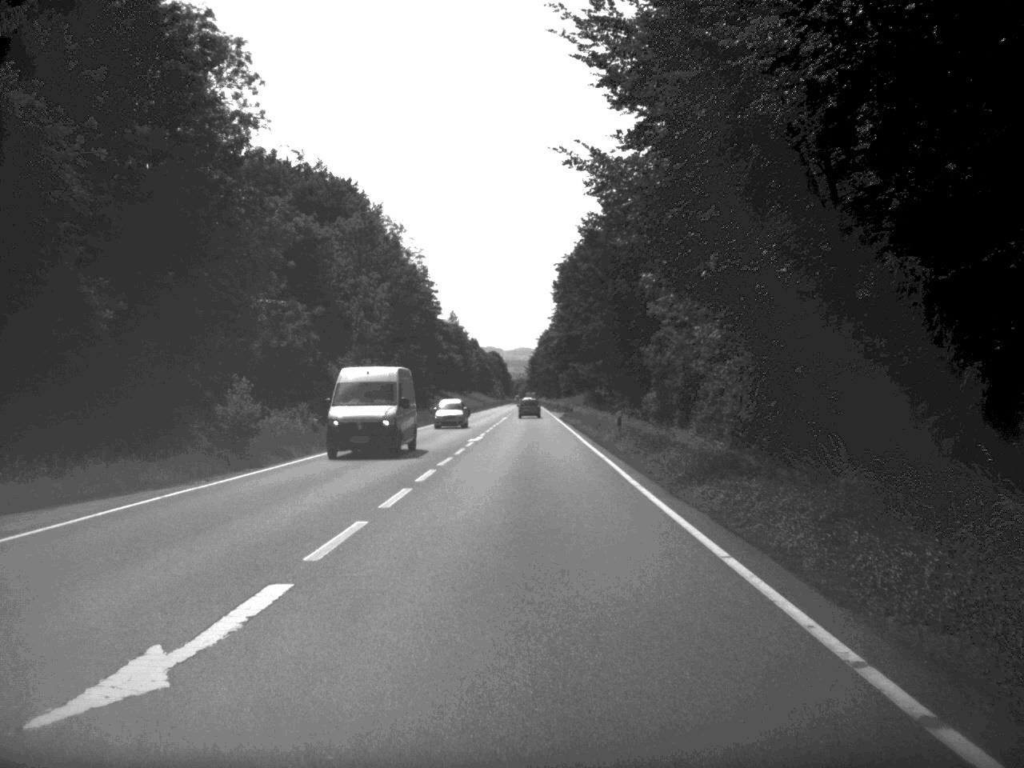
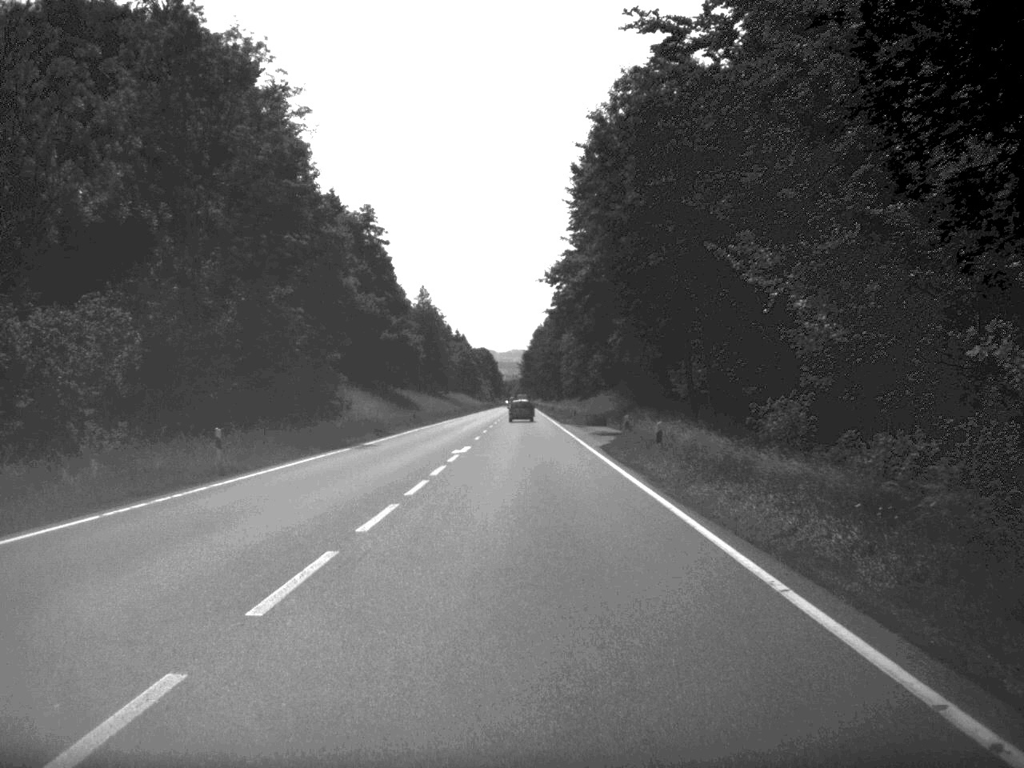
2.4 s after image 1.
(0.0, +61.9) m; 0°
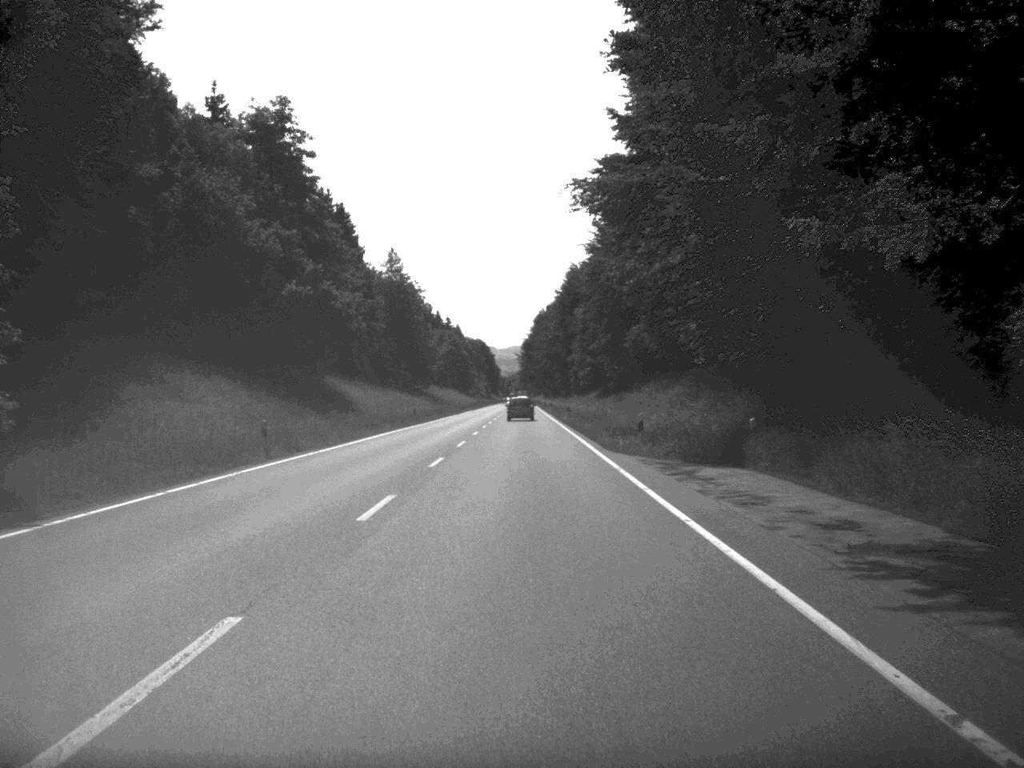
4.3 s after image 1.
(0.0, +46.0) m; 0°
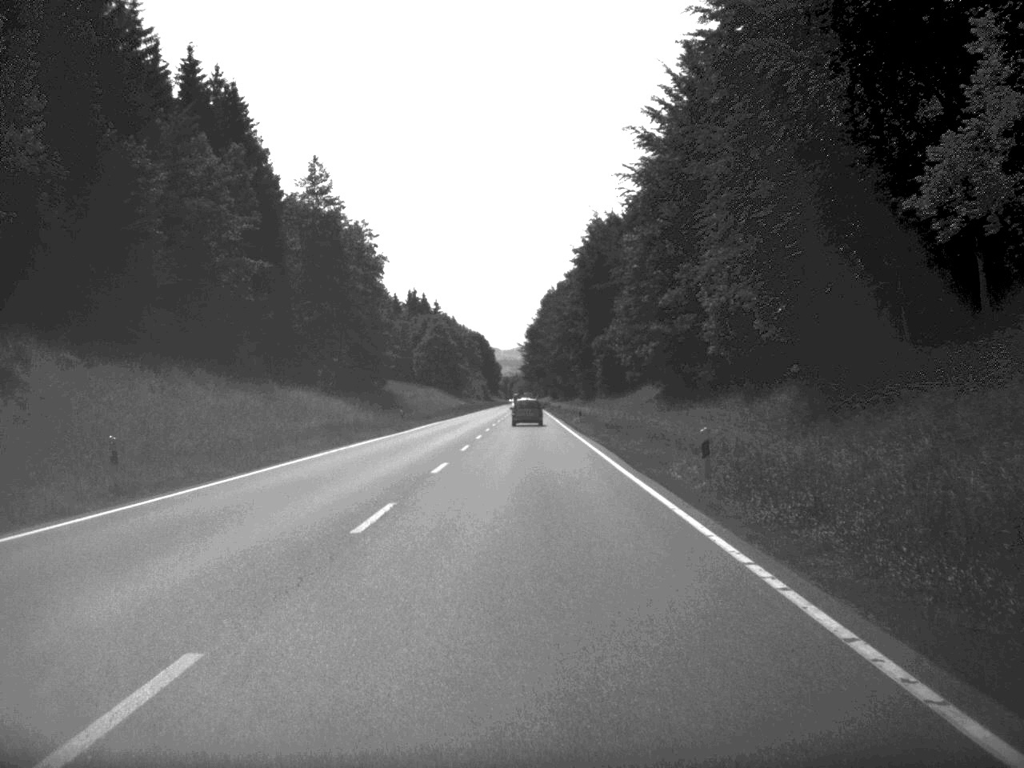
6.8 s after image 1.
(-0.2, +60.5) m; 0°
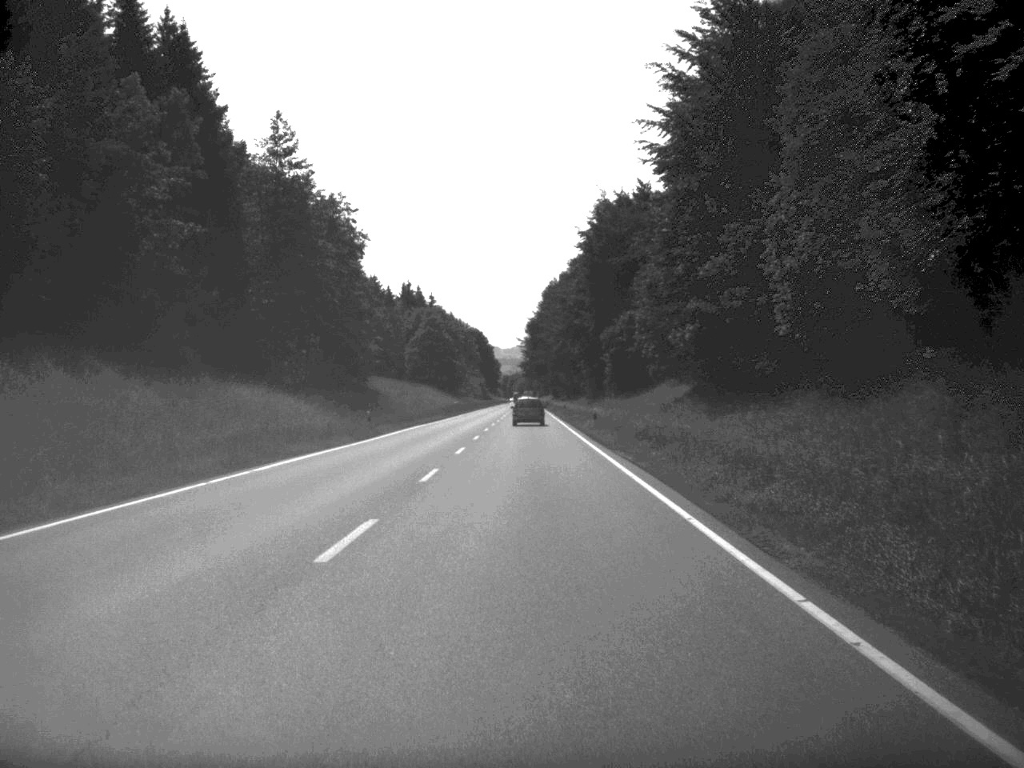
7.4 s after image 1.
(0.0, +14.8) m; 0°
